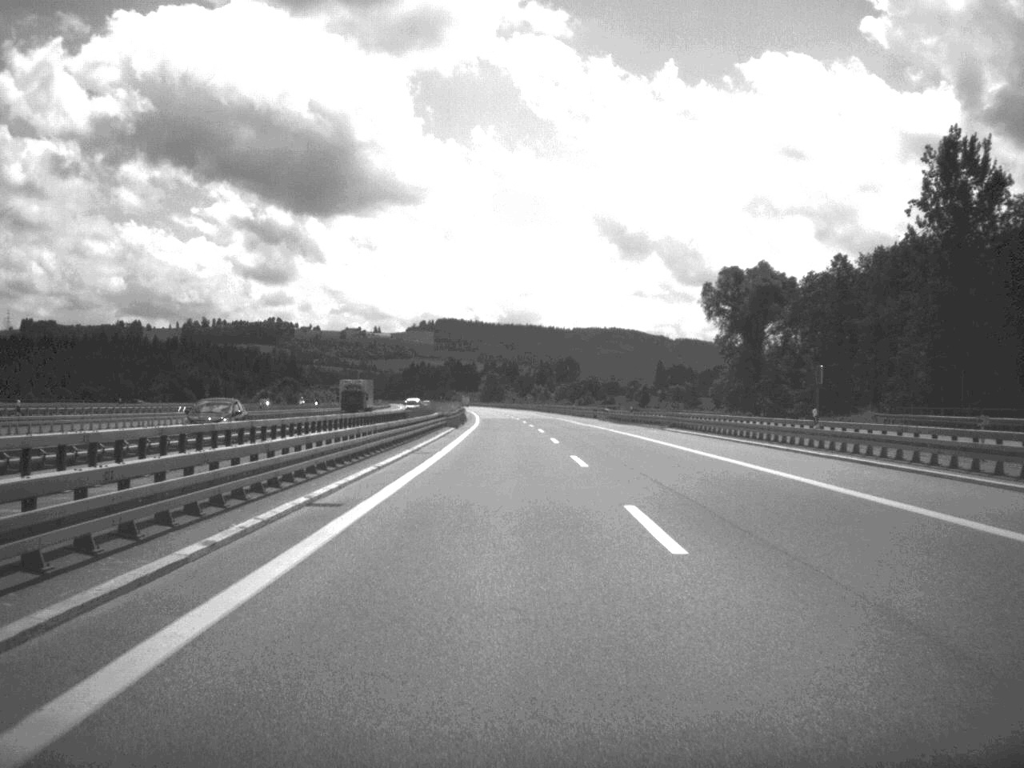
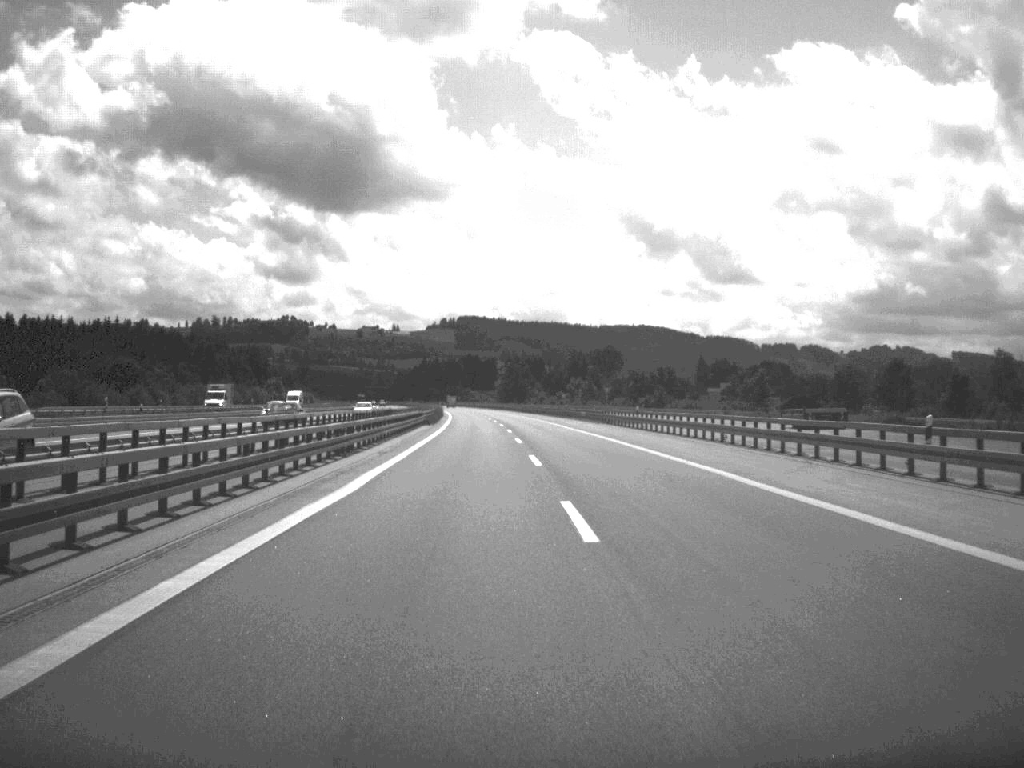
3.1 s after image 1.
(-2.1, +122.8) m; -1°
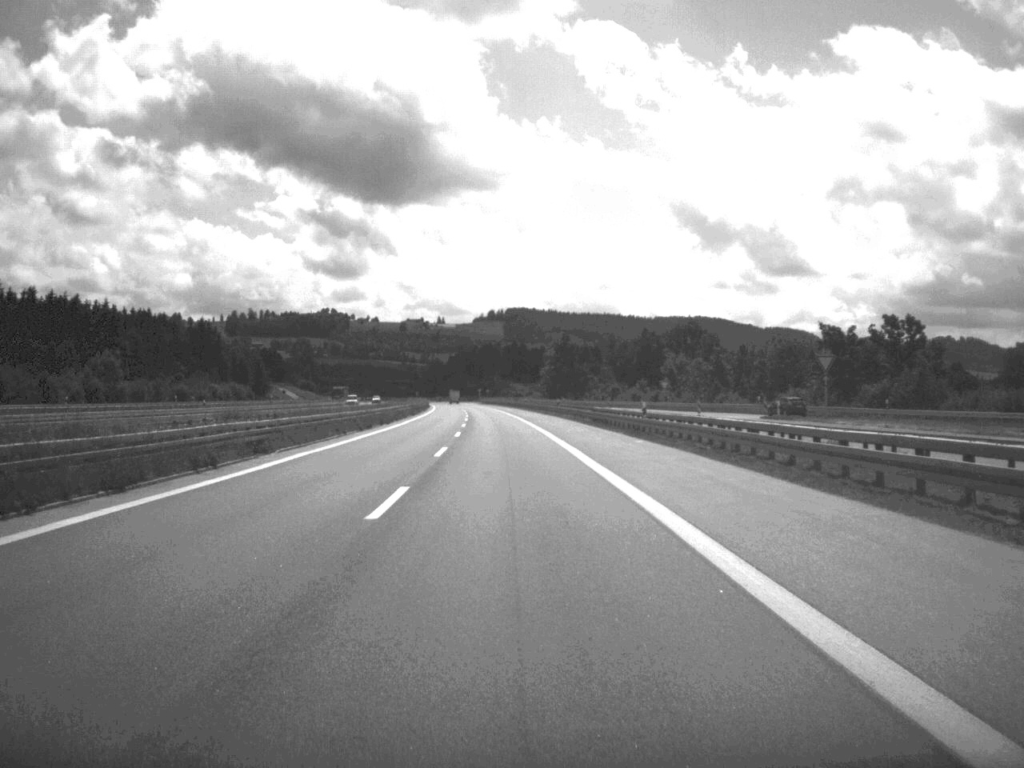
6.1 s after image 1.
(-2.0, +122.4) m; -3°
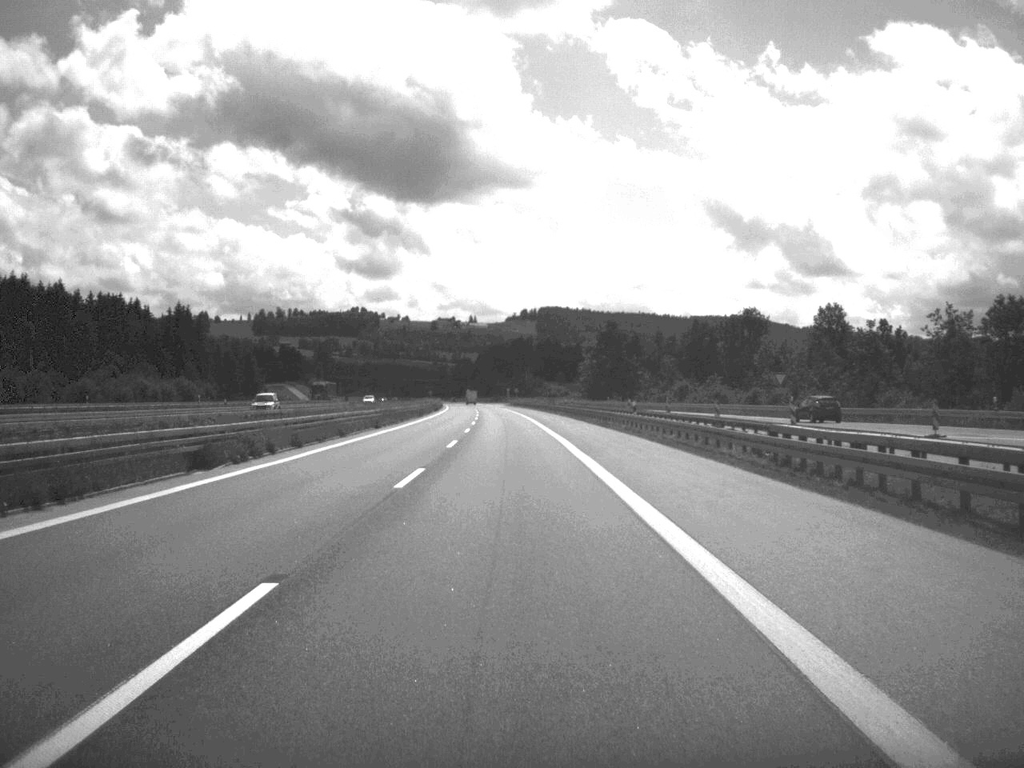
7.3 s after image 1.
(-0.7, +47.2) m; -2°
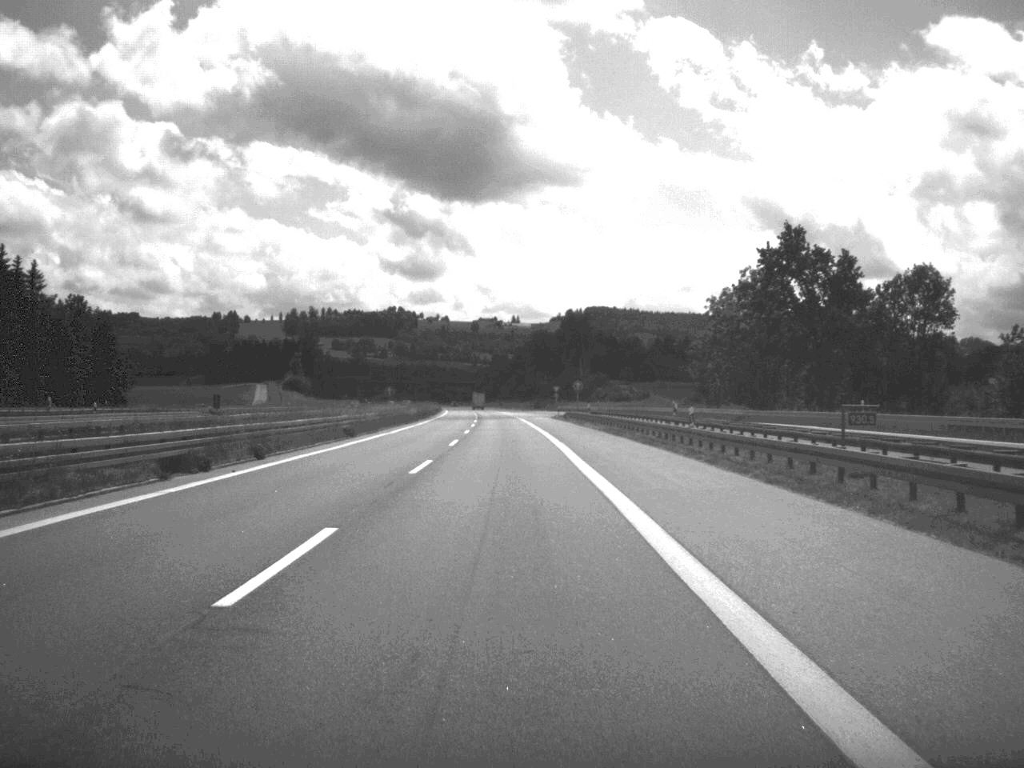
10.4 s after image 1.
(-2.5, +119.8) m; -2°
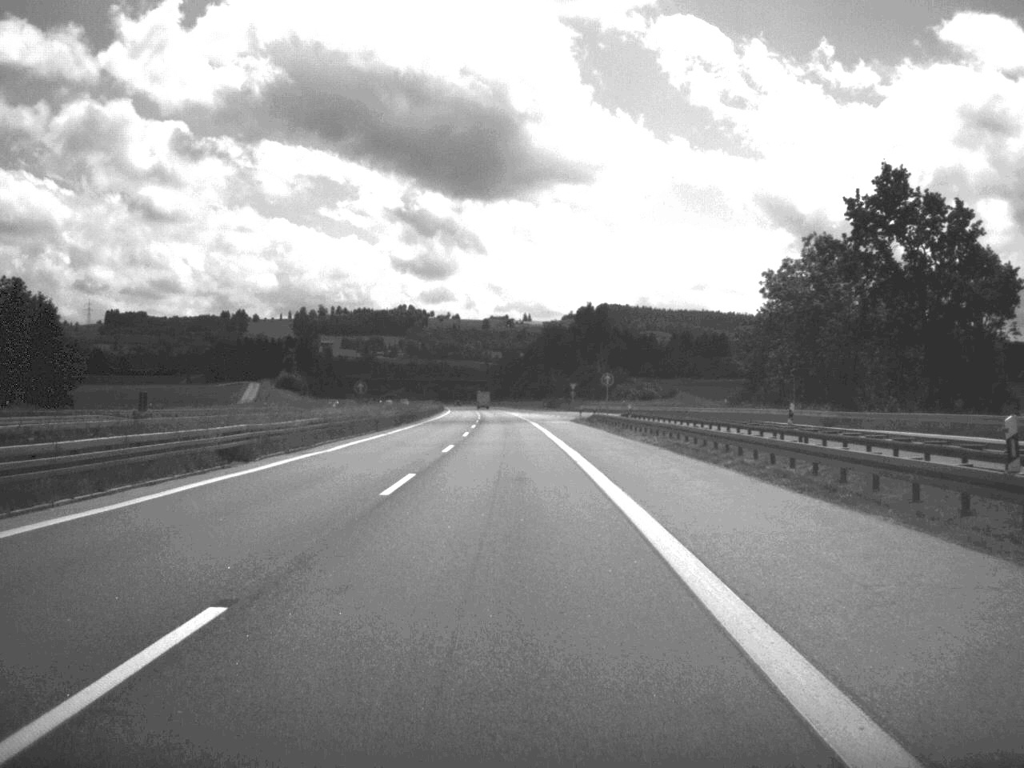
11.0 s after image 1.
(-0.1, +23.9) m; -1°
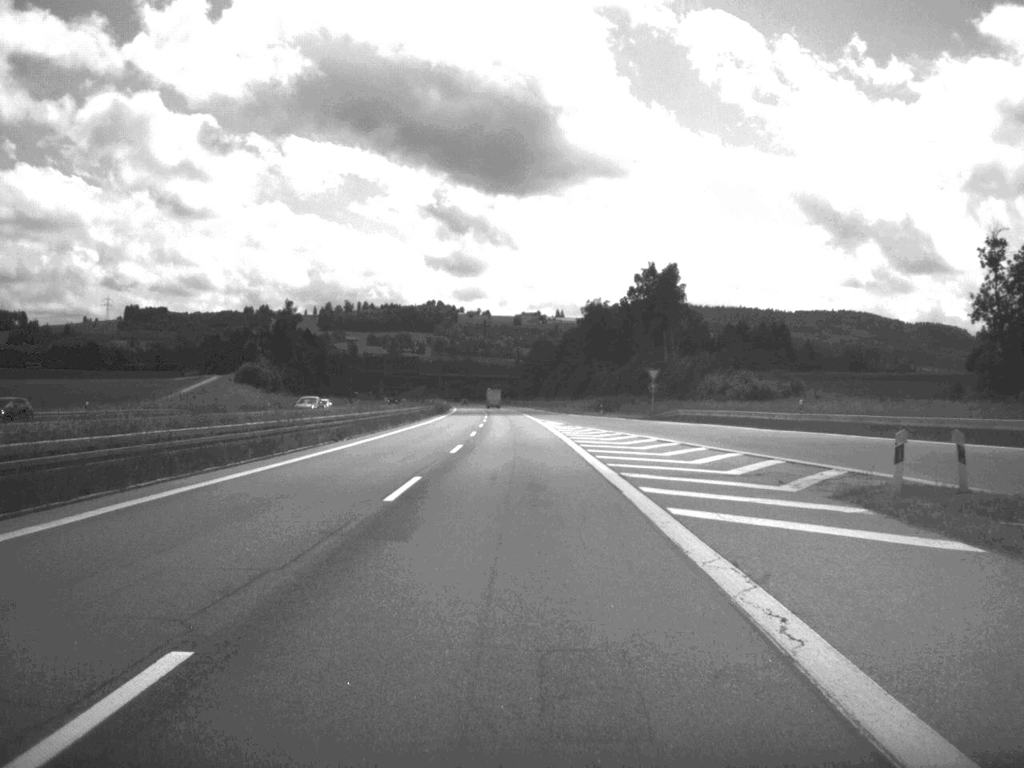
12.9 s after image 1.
(-1.1, +72.8) m; -2°
